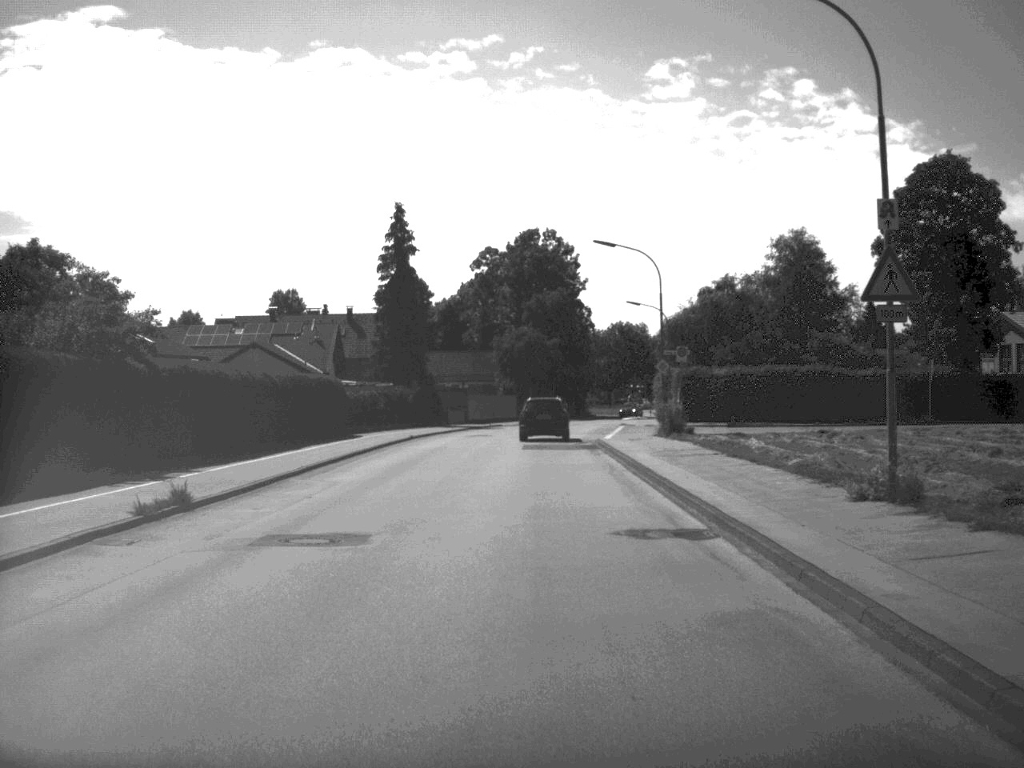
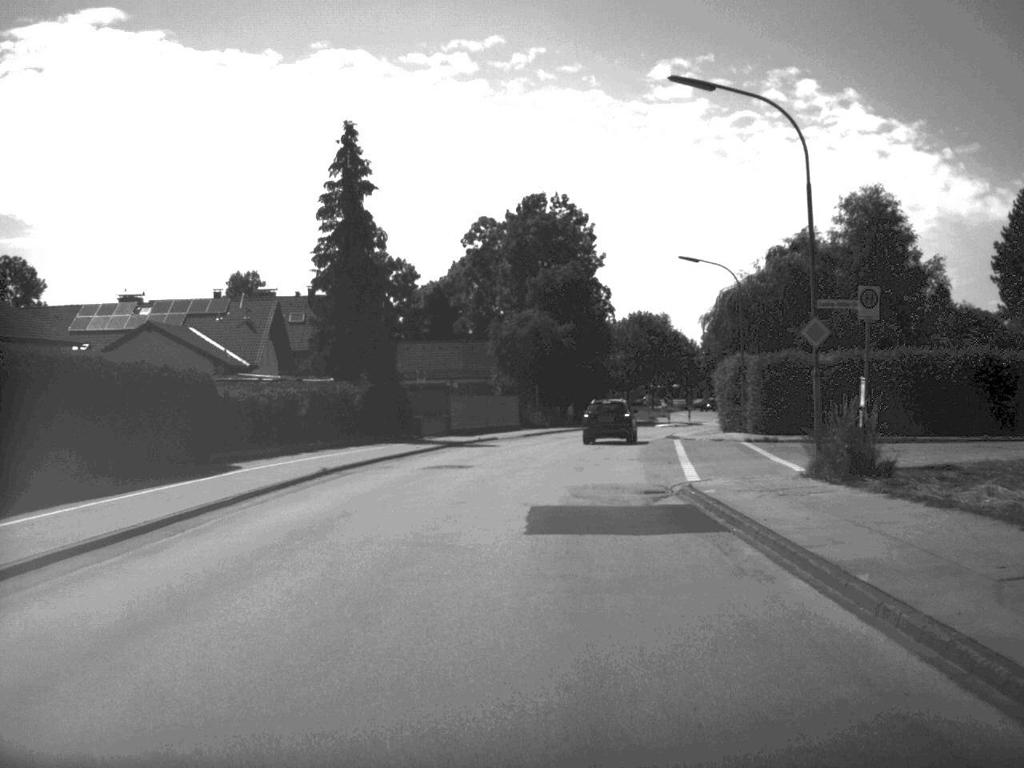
(-0.1, +23.8) m; 0°
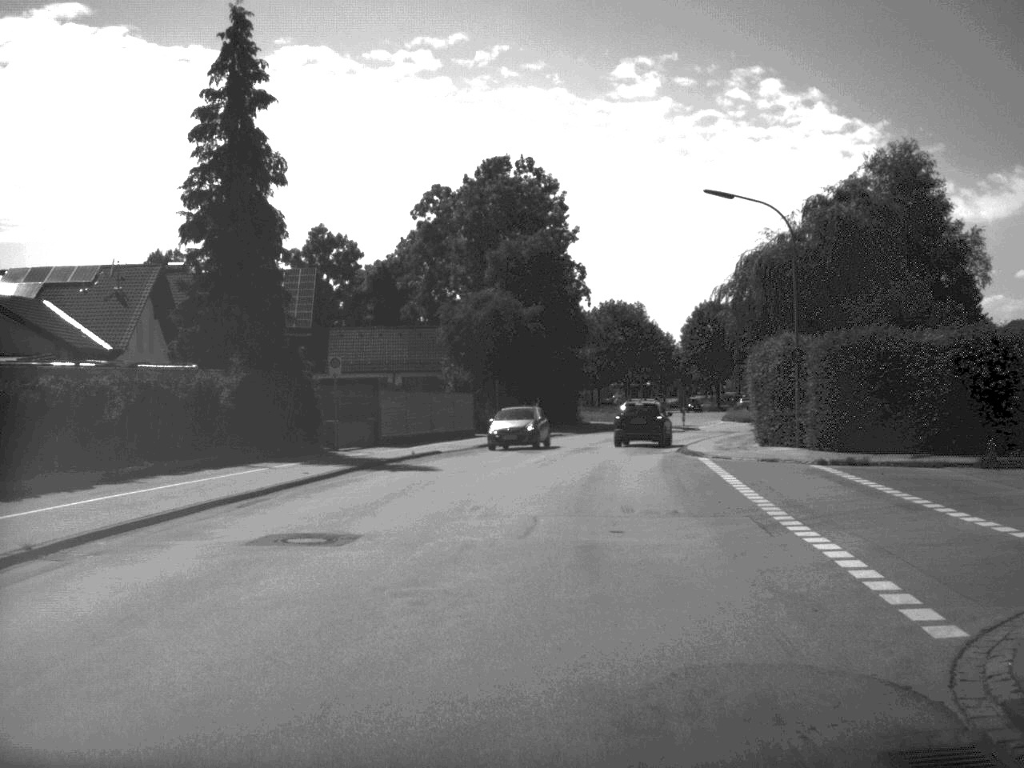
(+0.2, +15.9) m; +2°
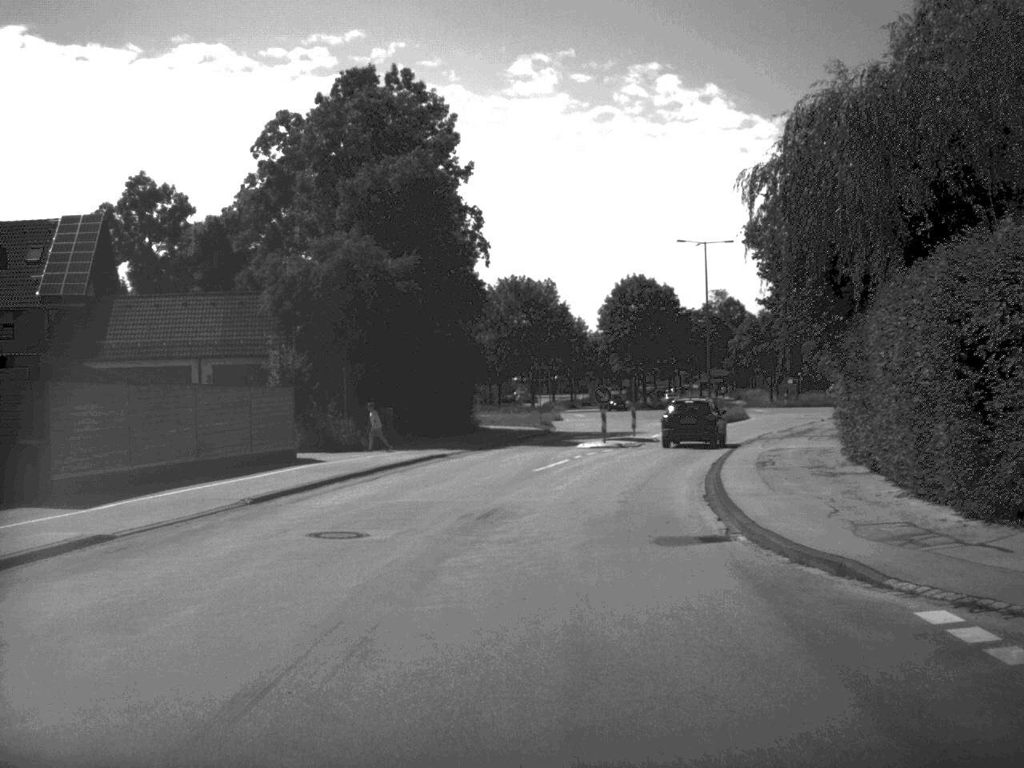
(+1.0, +24.5) m; +4°
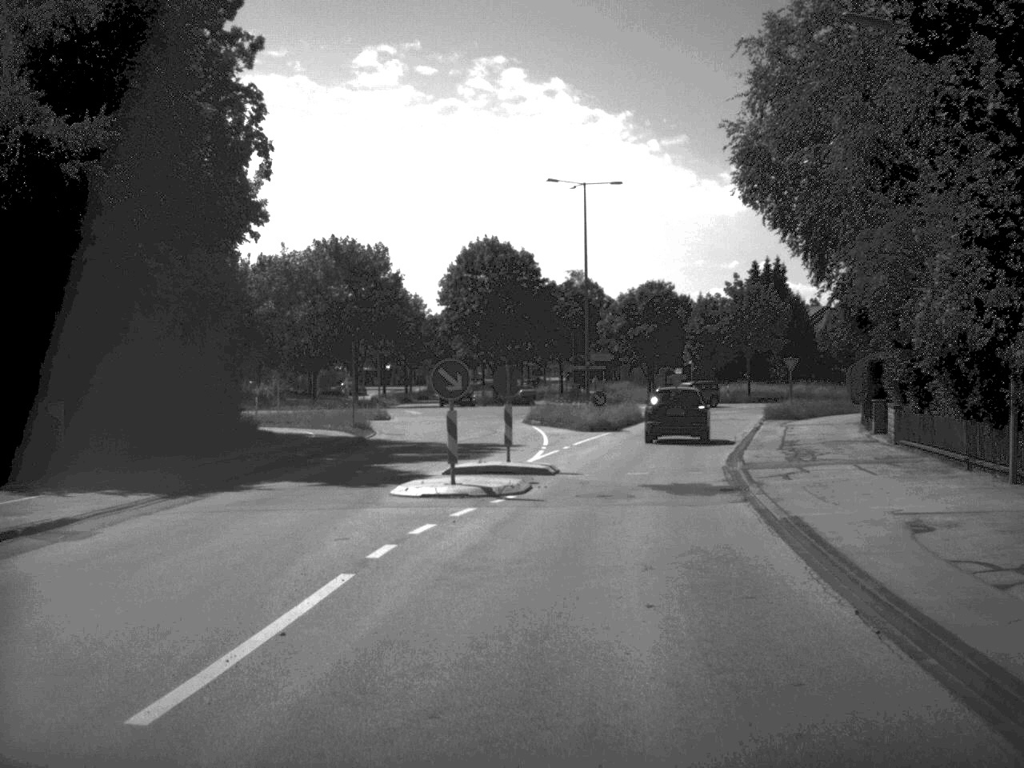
(+1.1, +22.6) m; +7°
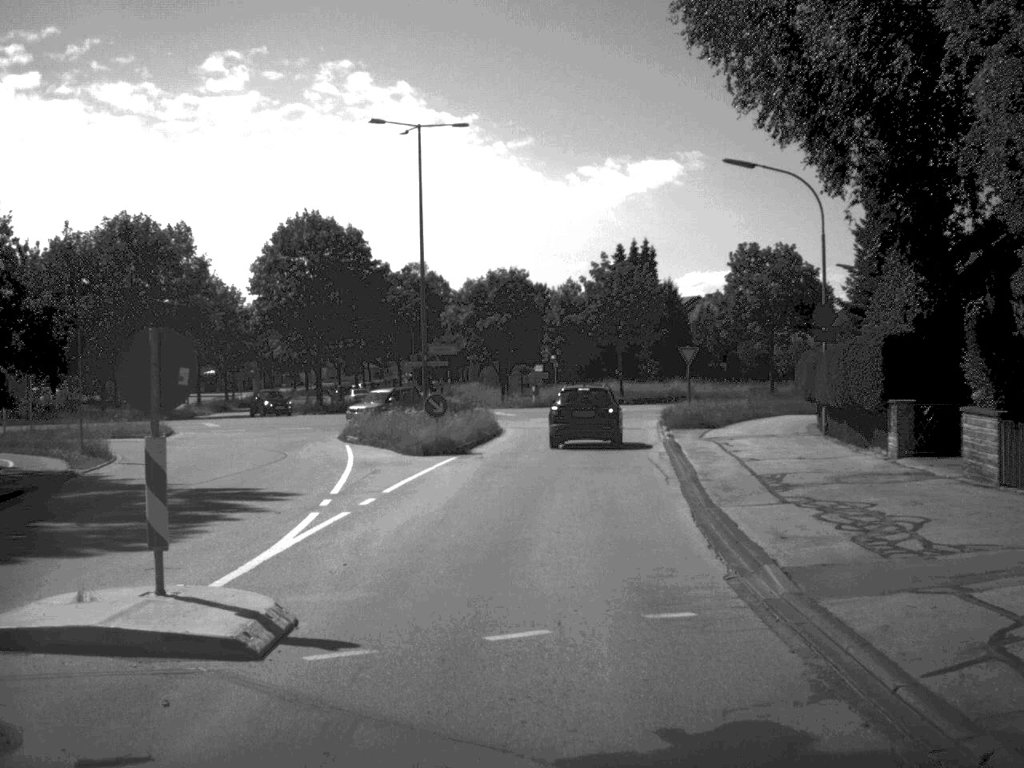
(+1.0, +15.4) m; +6°
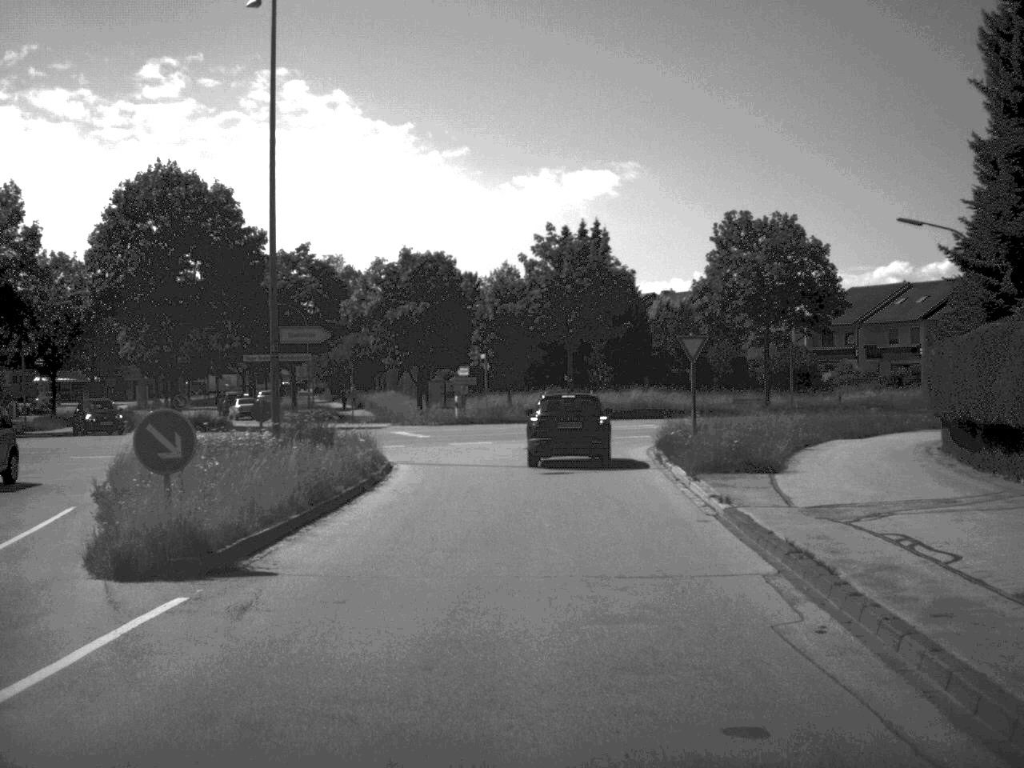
(+0.5, +19.1) m; +3°
